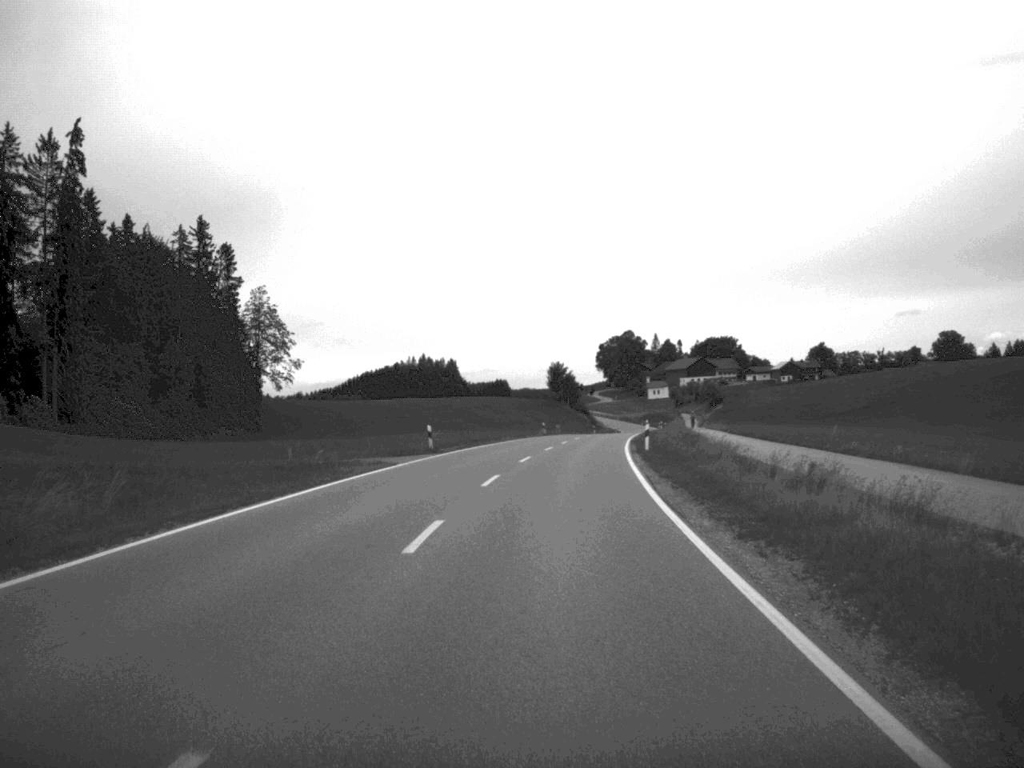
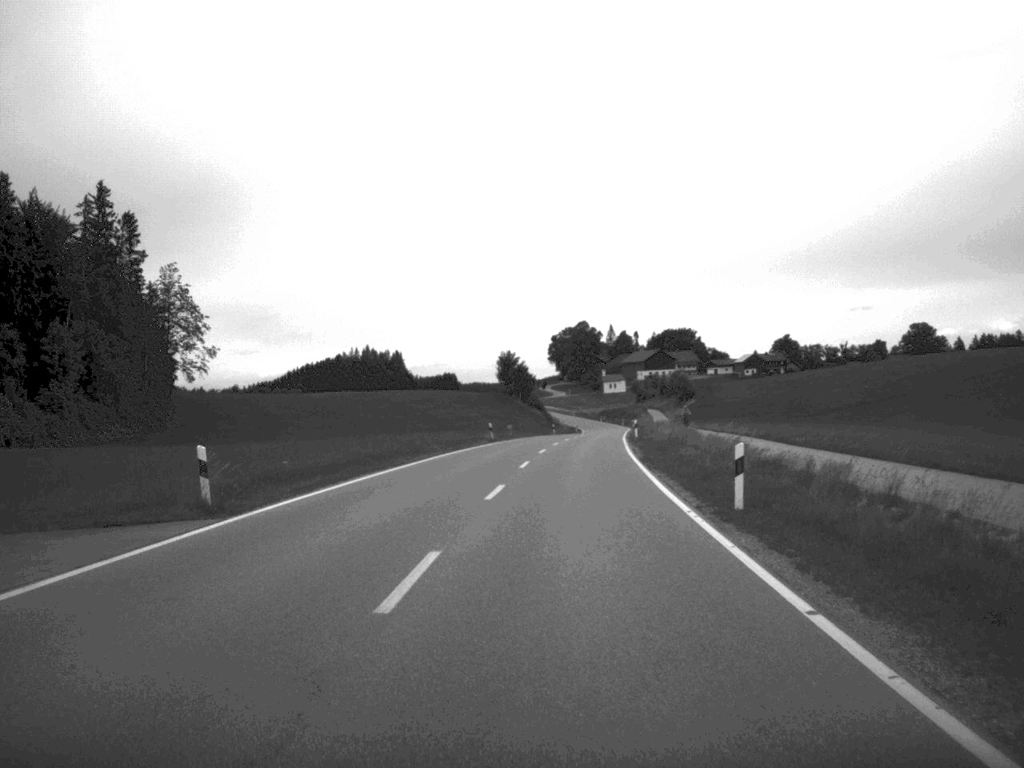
(+0.5, +27.2) m; +2°
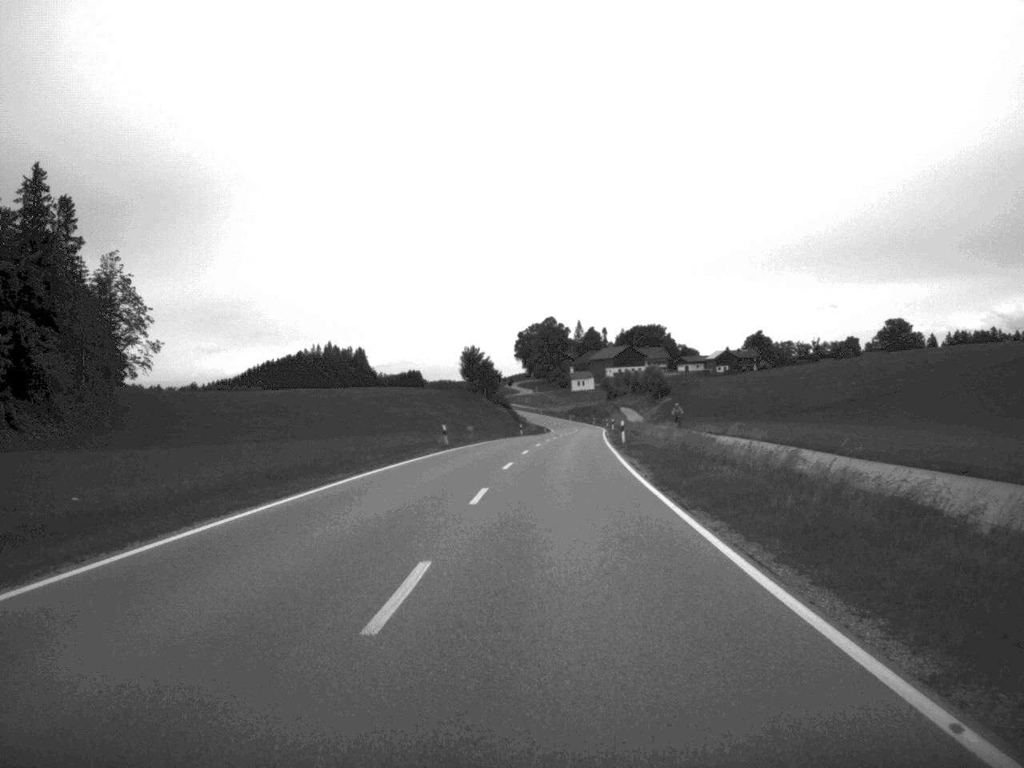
(+0.2, +12.5) m; +1°
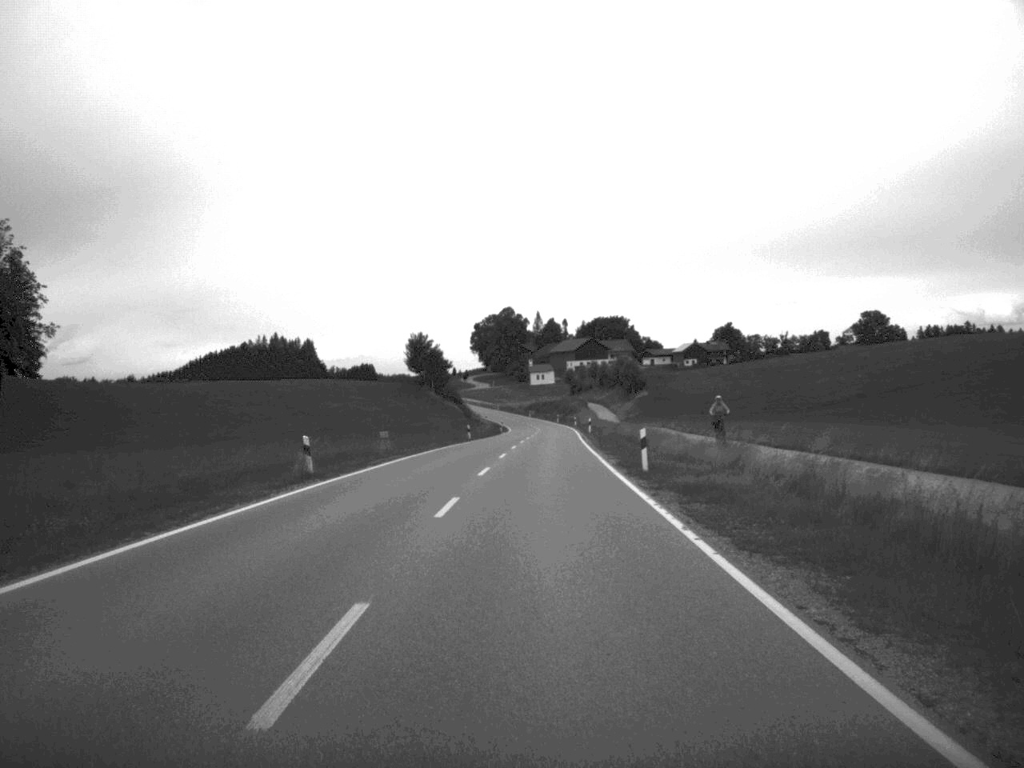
(+0.5, +26.0) m; +2°
